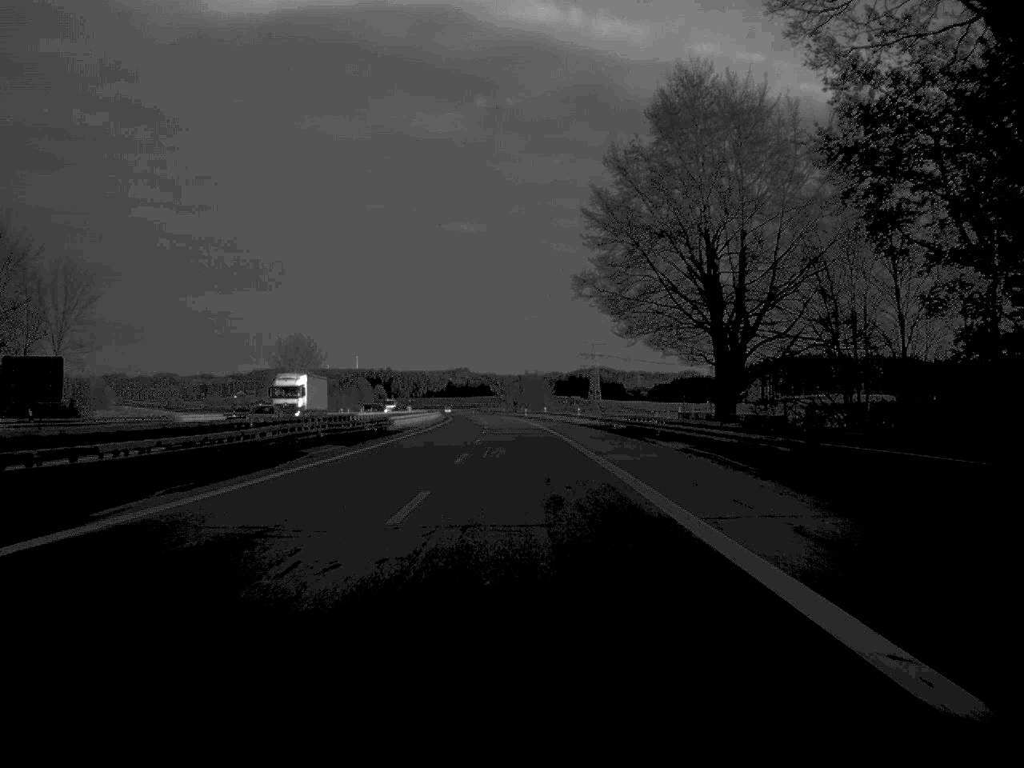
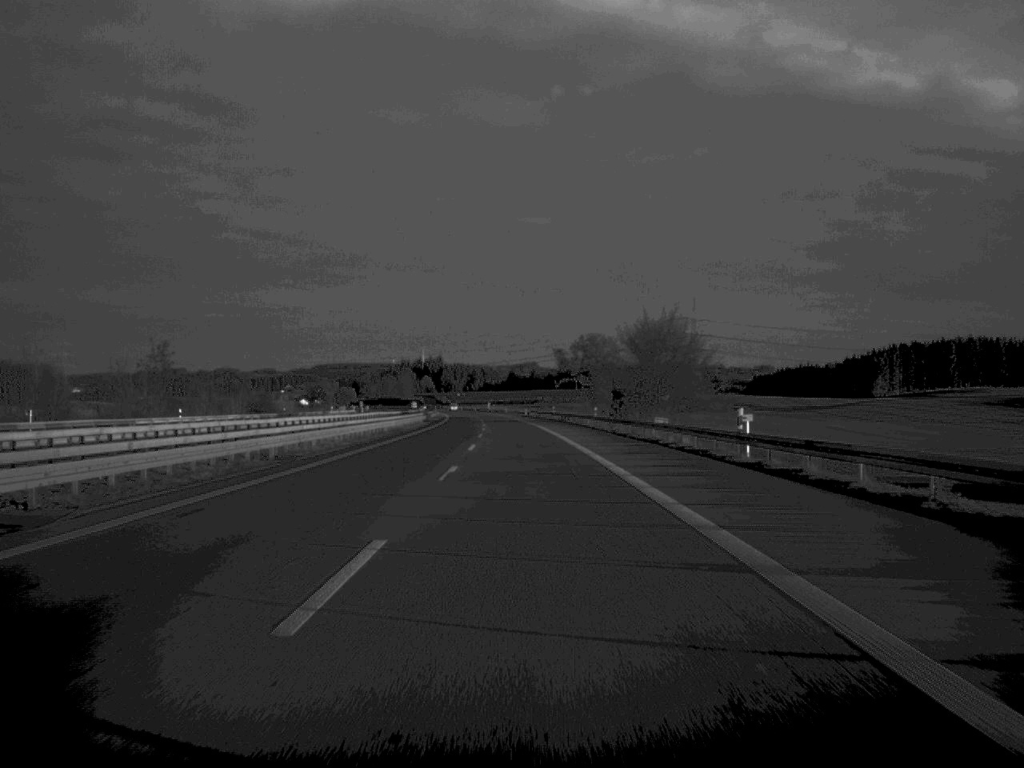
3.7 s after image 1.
(-4.8, +169.5) m; -3°
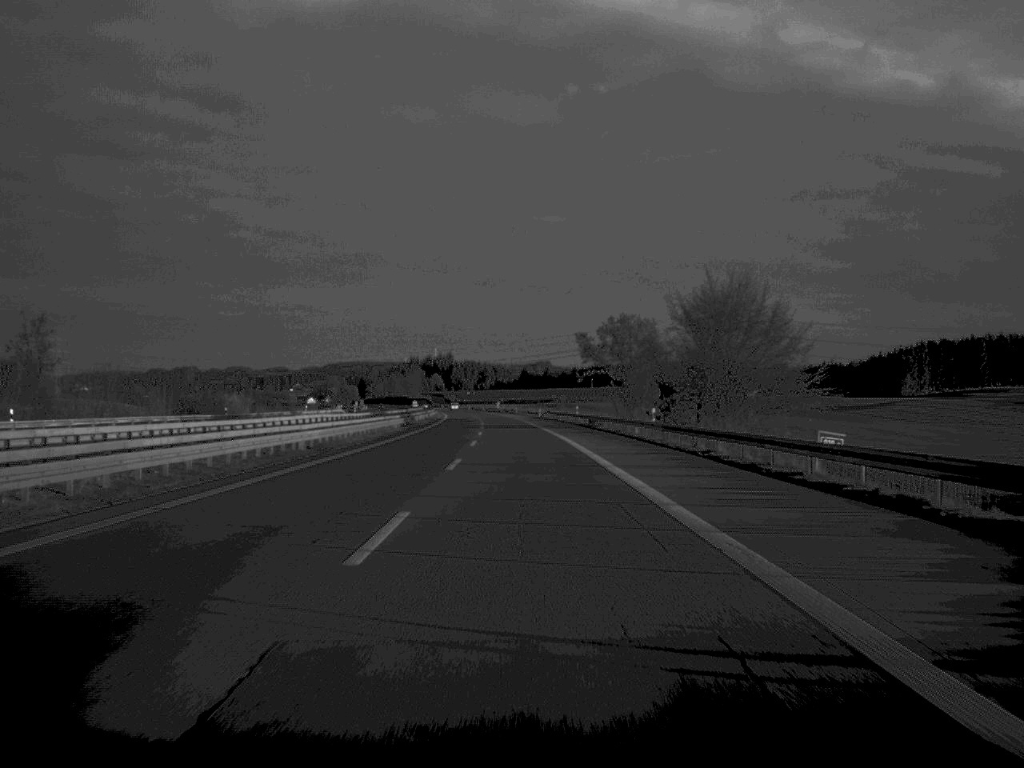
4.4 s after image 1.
(-0.2, +32.4) m; -1°
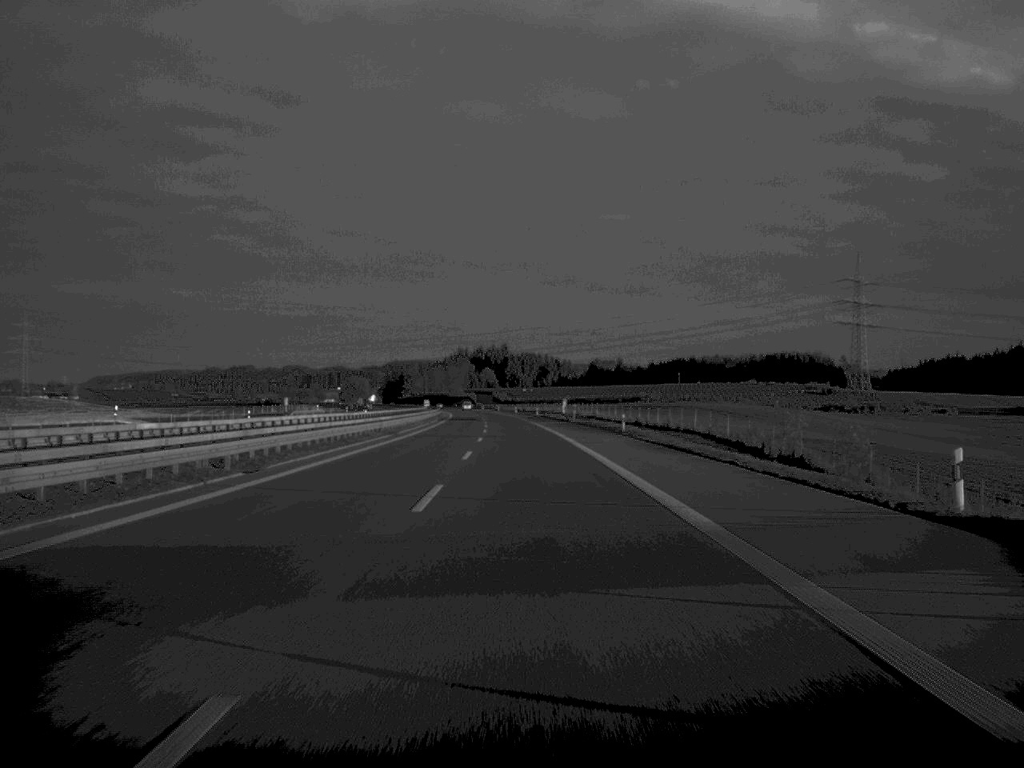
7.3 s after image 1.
(-3.5, +137.2) m; -3°
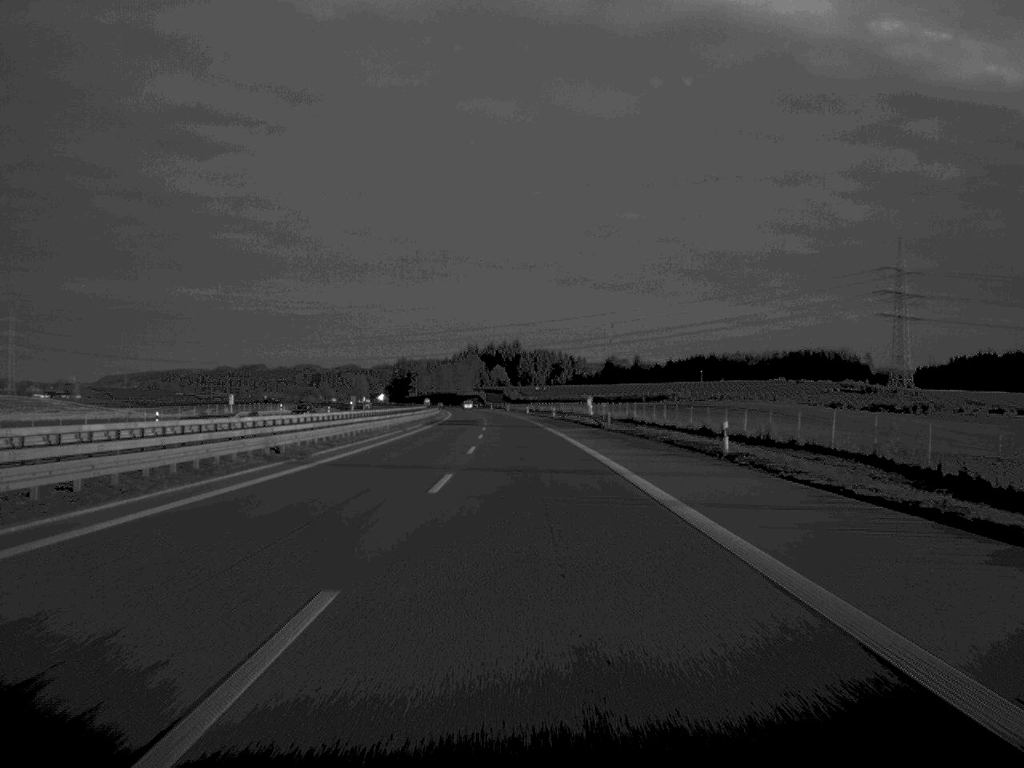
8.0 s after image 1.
(-0.2, +32.4) m; -1°
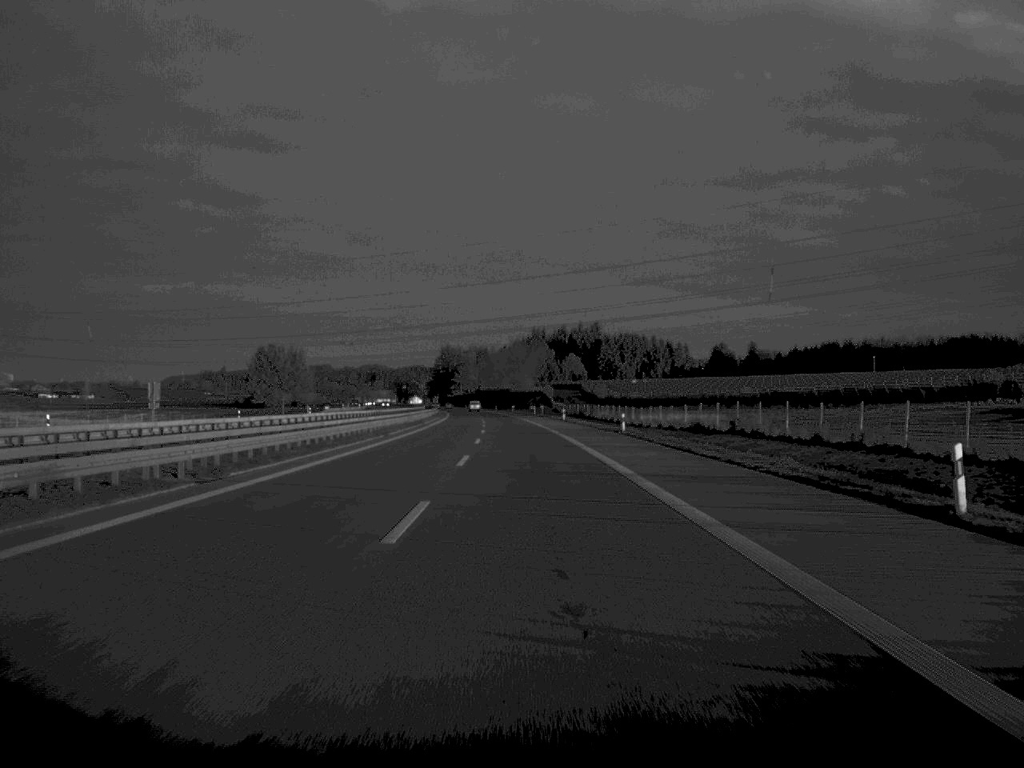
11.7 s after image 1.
(-4.8, +169.7) m; -3°
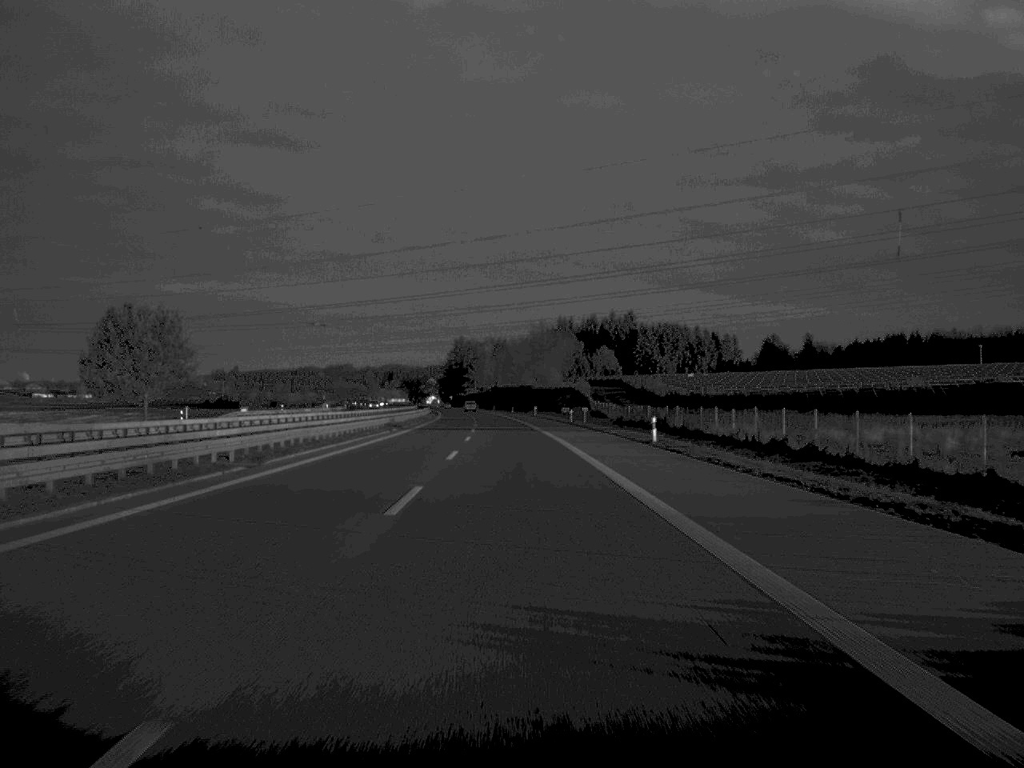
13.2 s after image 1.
(-0.6, +68.0) m; -1°
